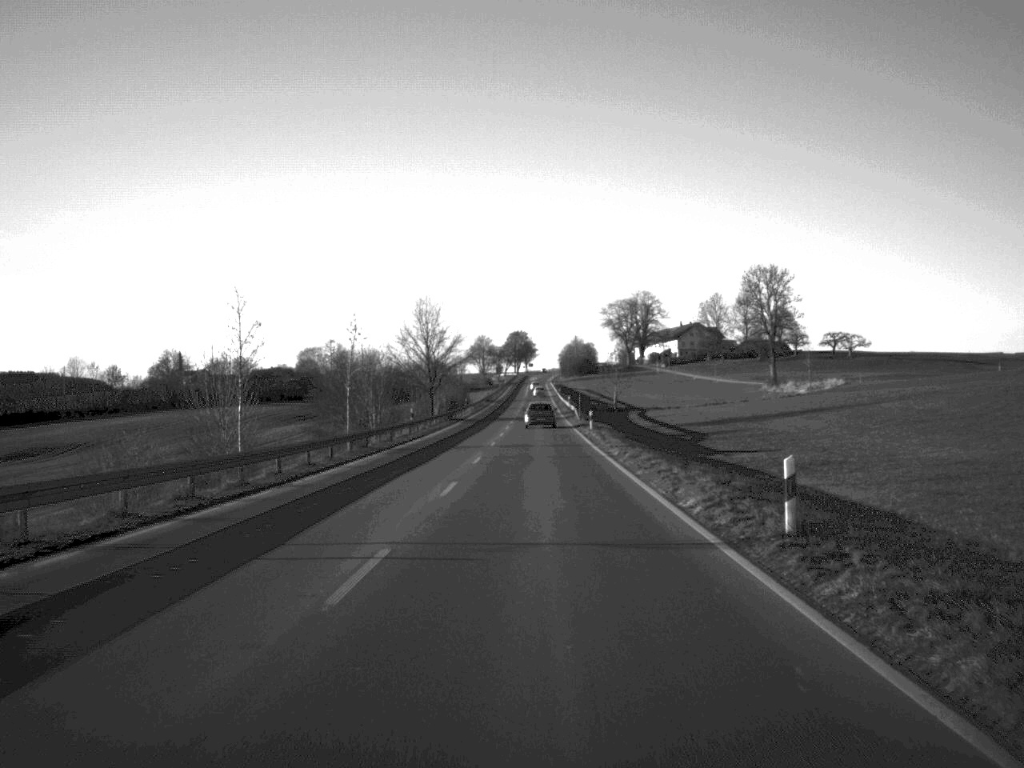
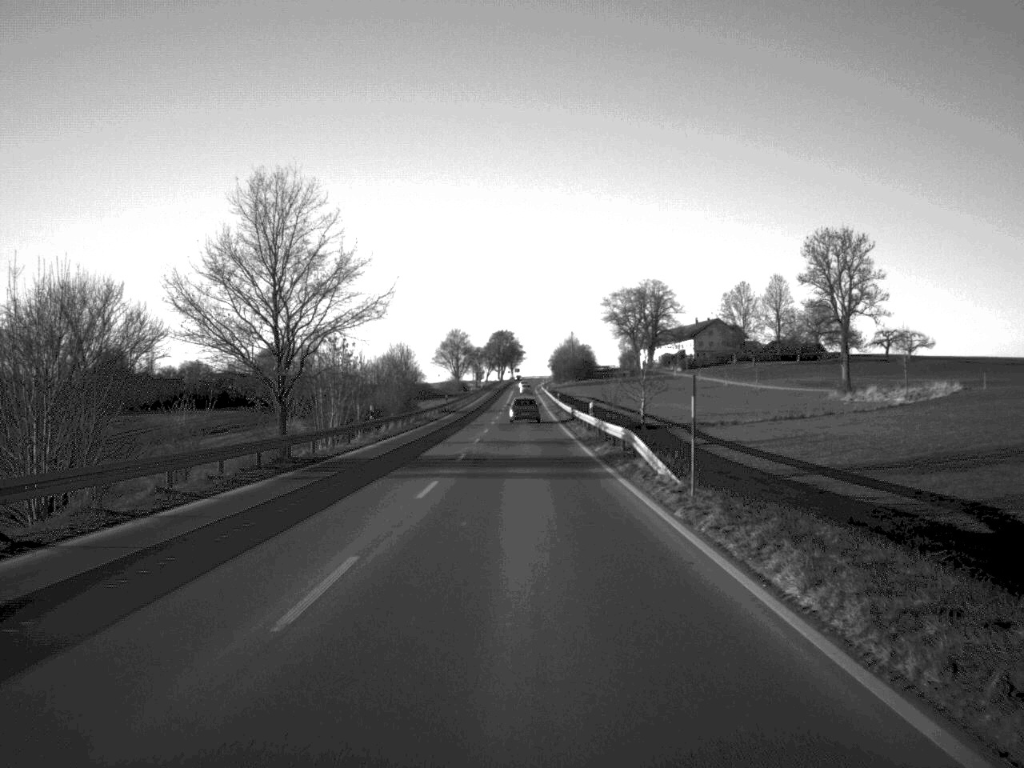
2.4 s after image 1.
(+0.5, +60.5) m; 0°
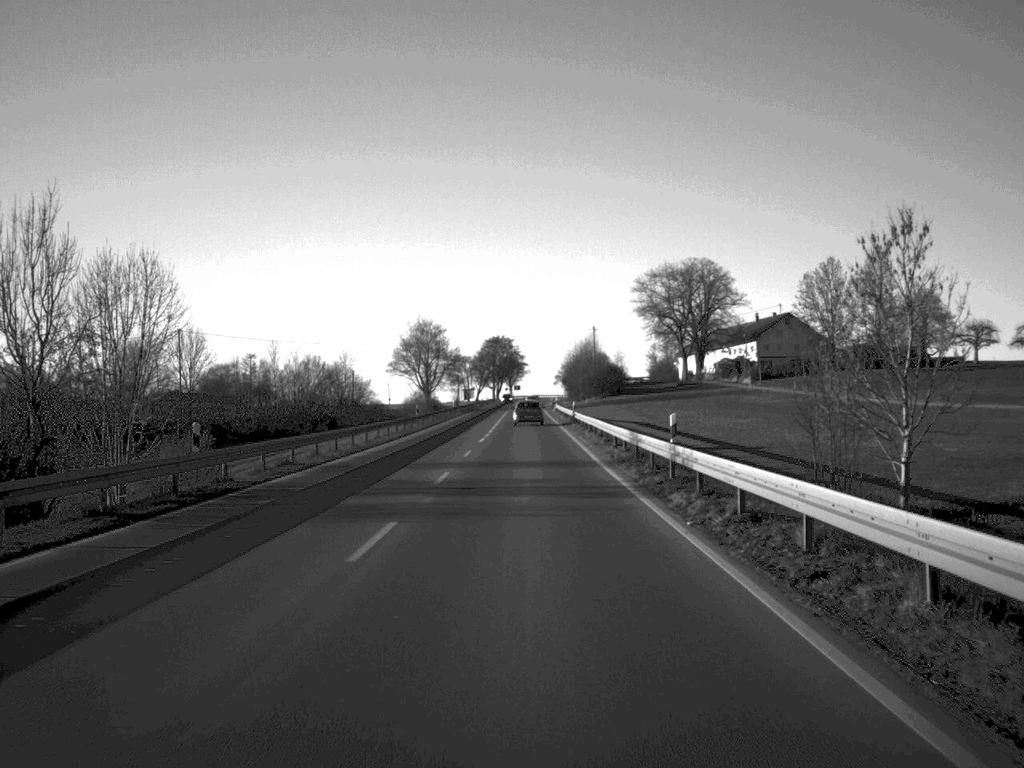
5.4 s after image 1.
(-0.2, +79.5) m; 0°
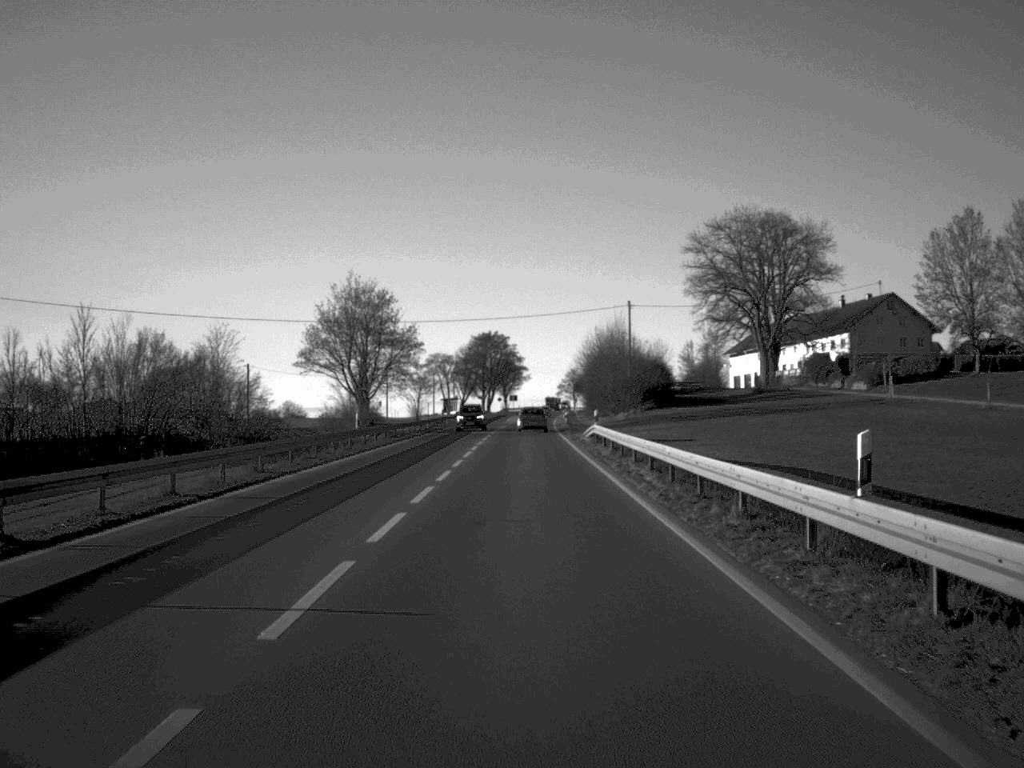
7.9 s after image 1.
(-0.1, +64.0) m; 0°
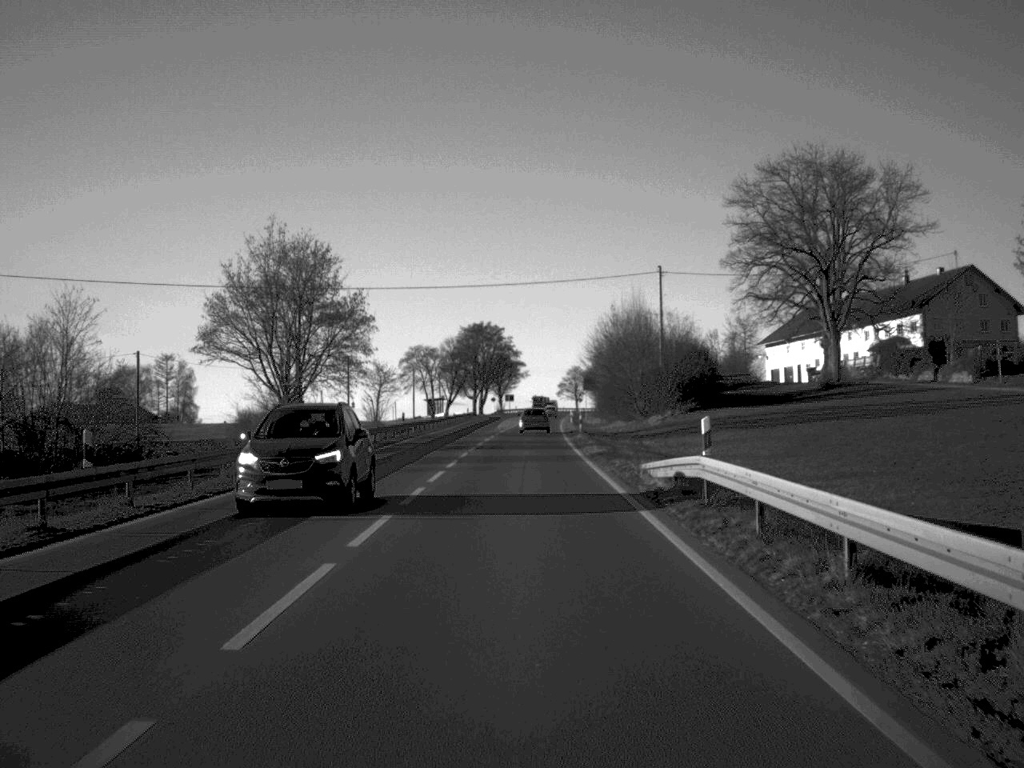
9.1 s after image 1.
(0.0, +30.1) m; 0°
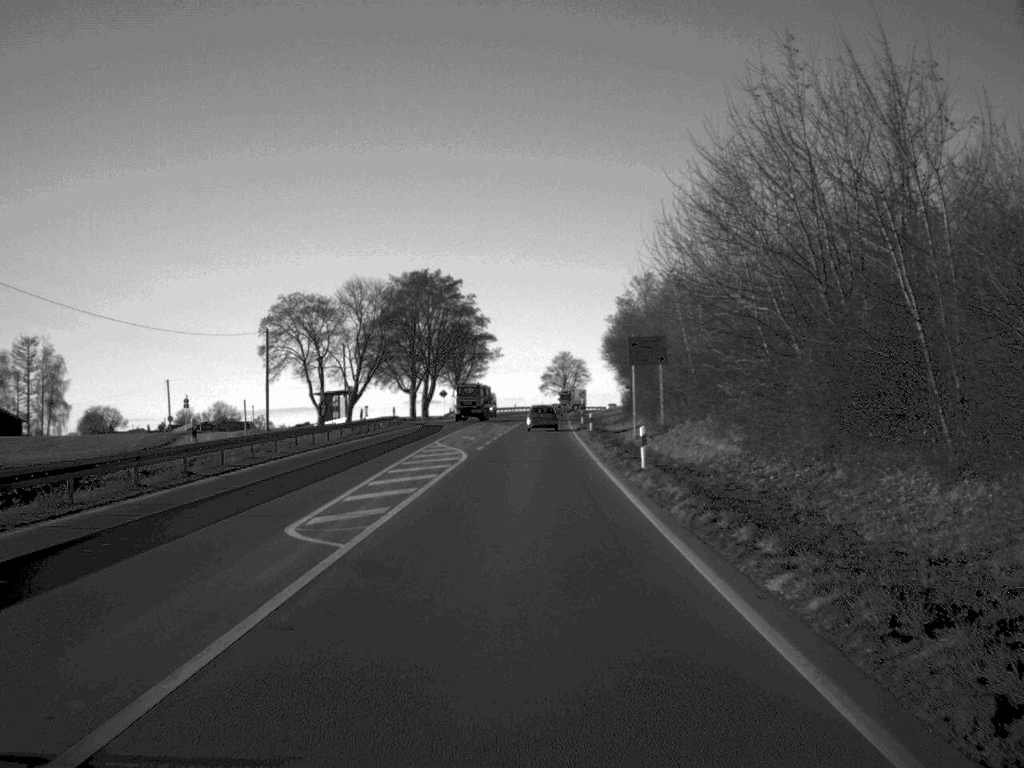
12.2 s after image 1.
(+0.5, +79.2) m; +1°
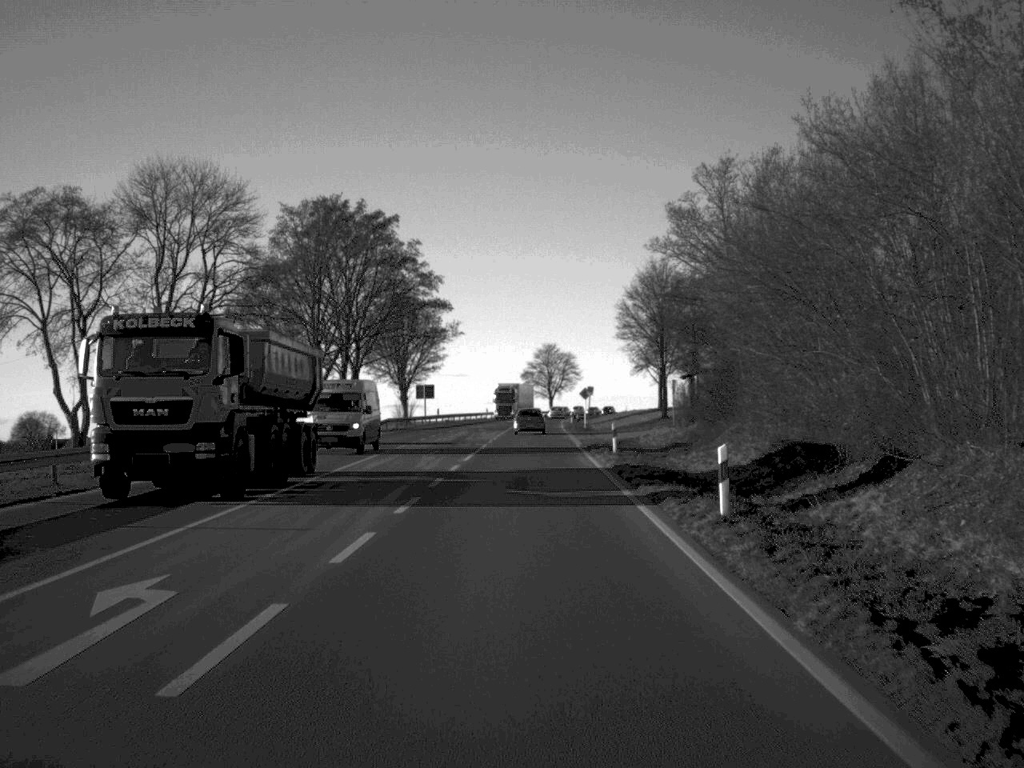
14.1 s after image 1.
(+0.4, +47.9) m; +1°
